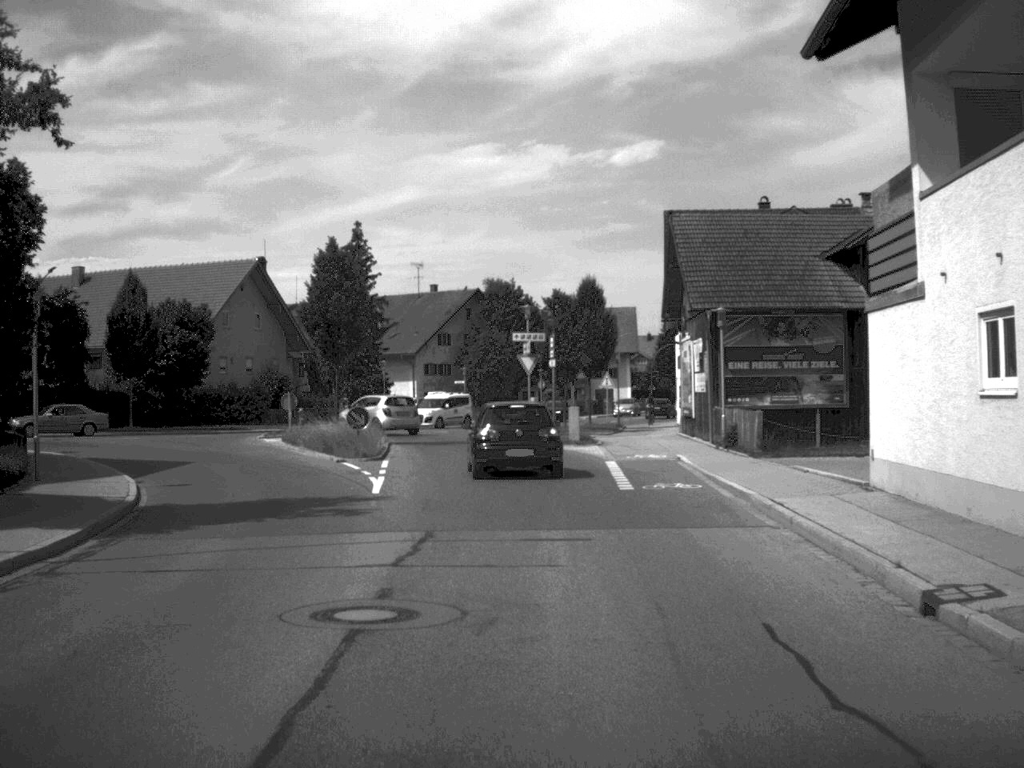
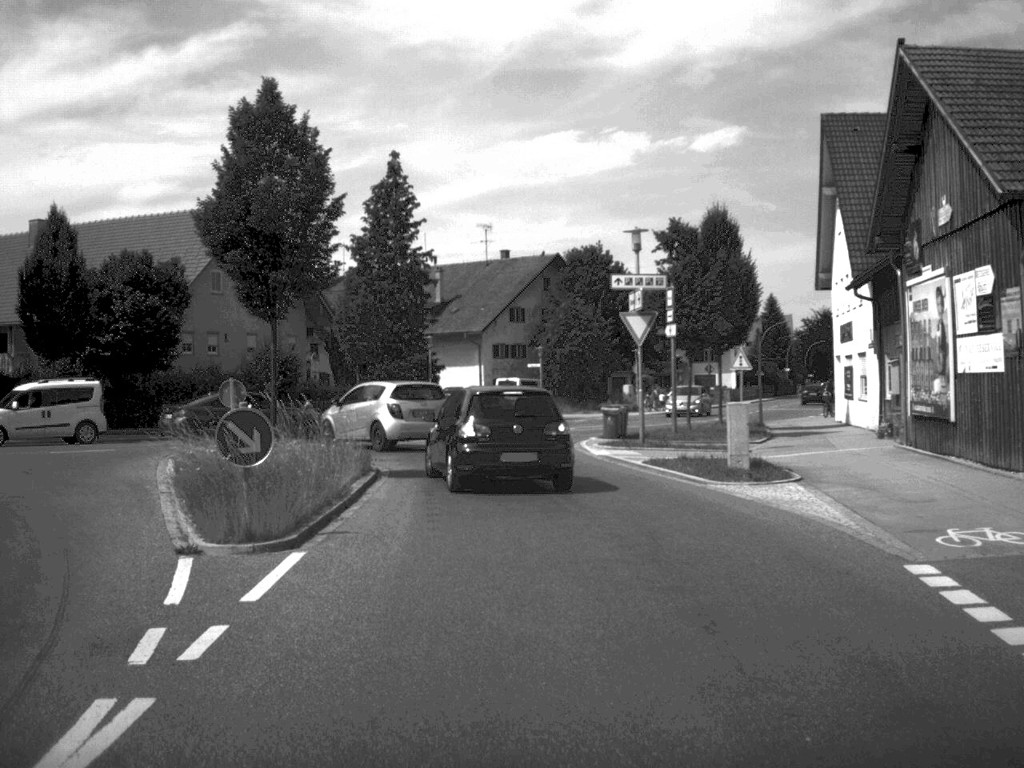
(-0.5, +19.5) m; -4°
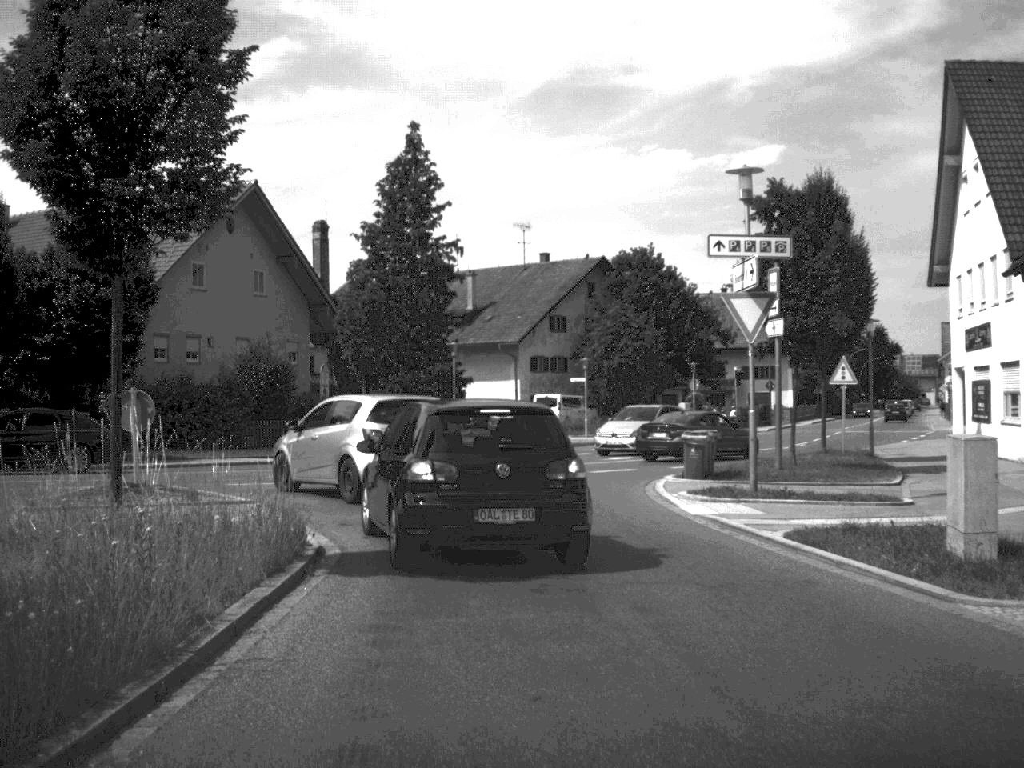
(-0.1, +9.5) m; -2°
